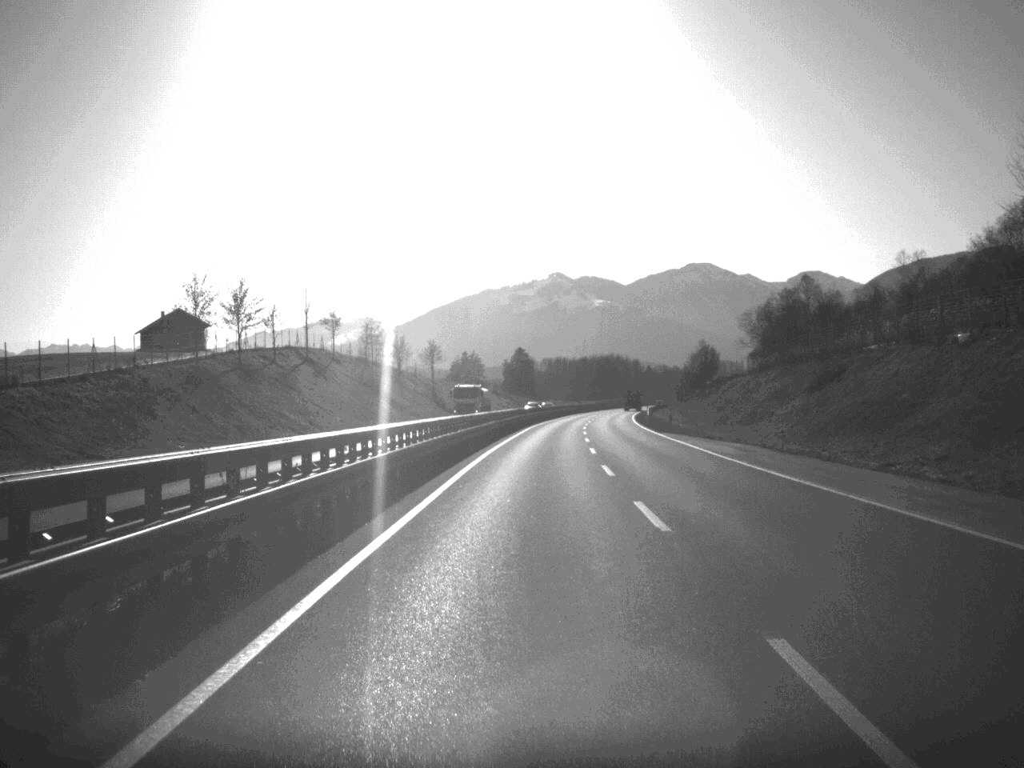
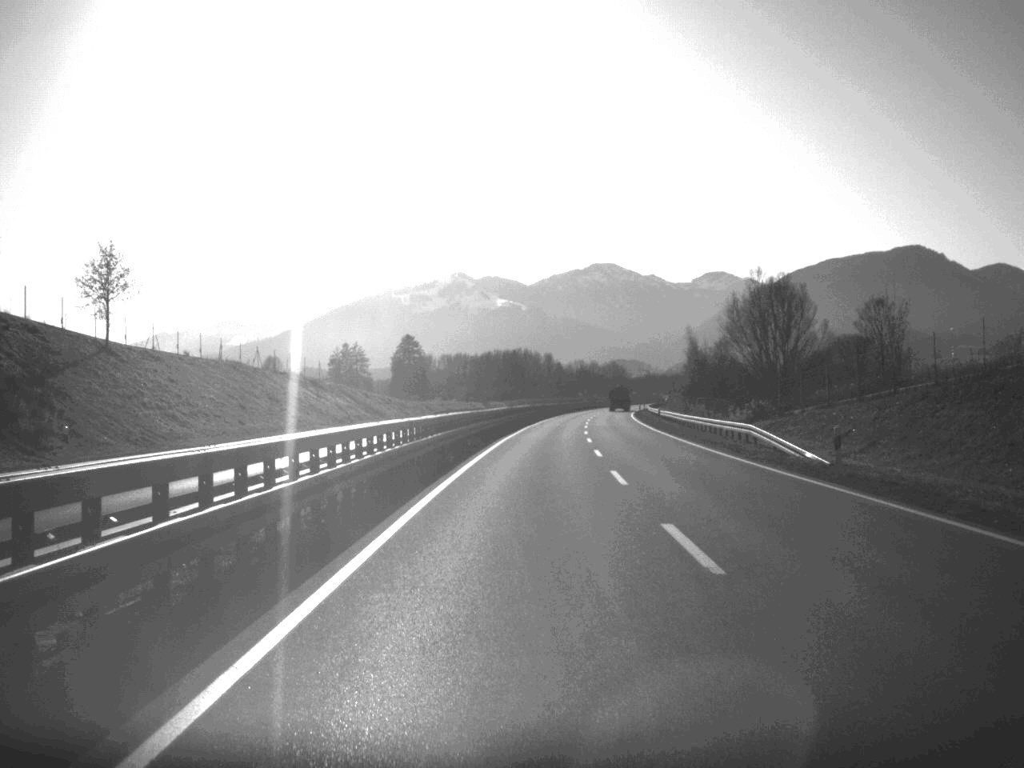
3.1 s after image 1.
(+4.2, +111.3) m; +4°
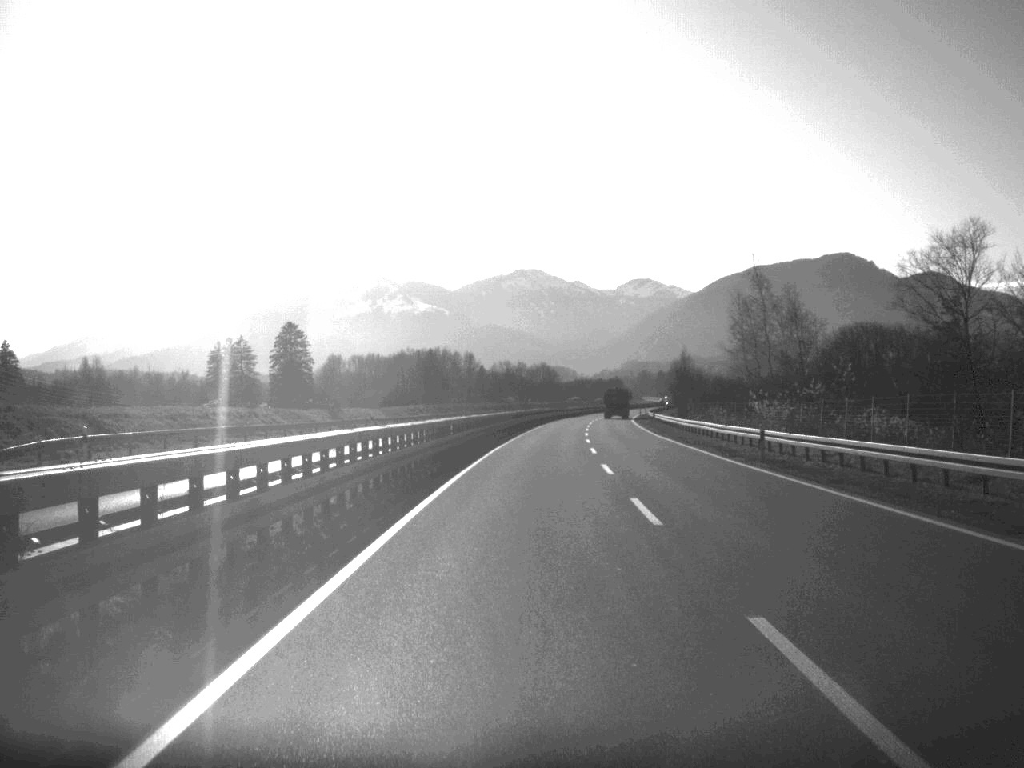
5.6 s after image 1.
(+2.7, +90.3) m; +3°
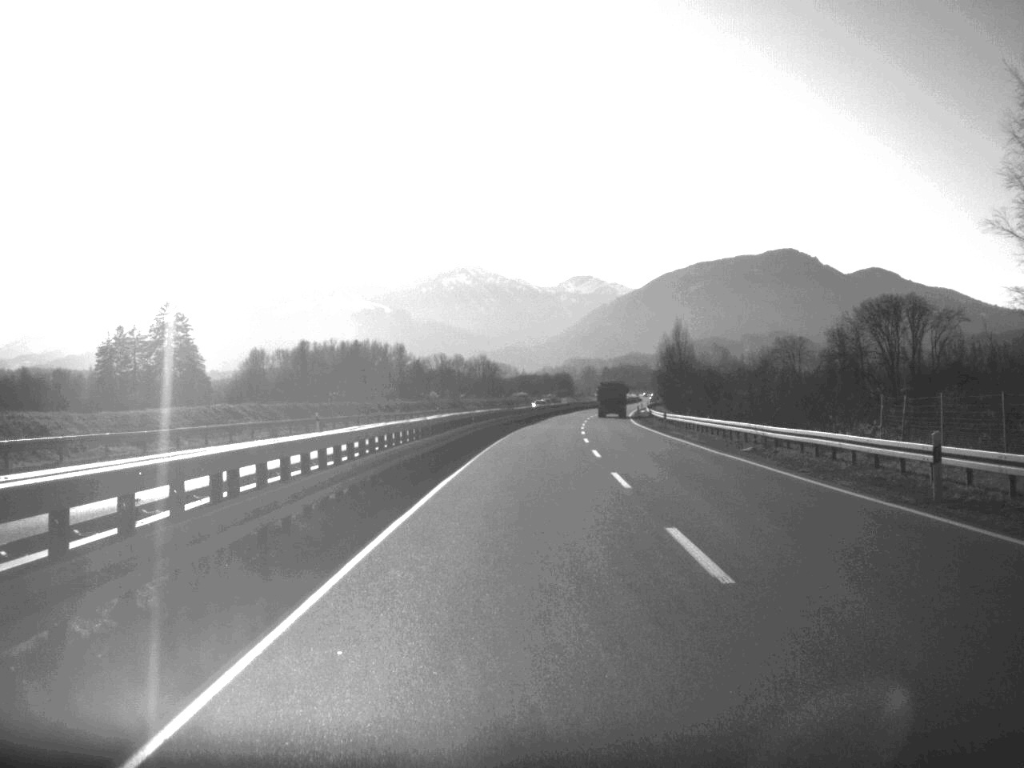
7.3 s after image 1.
(+1.5, +65.3) m; +3°
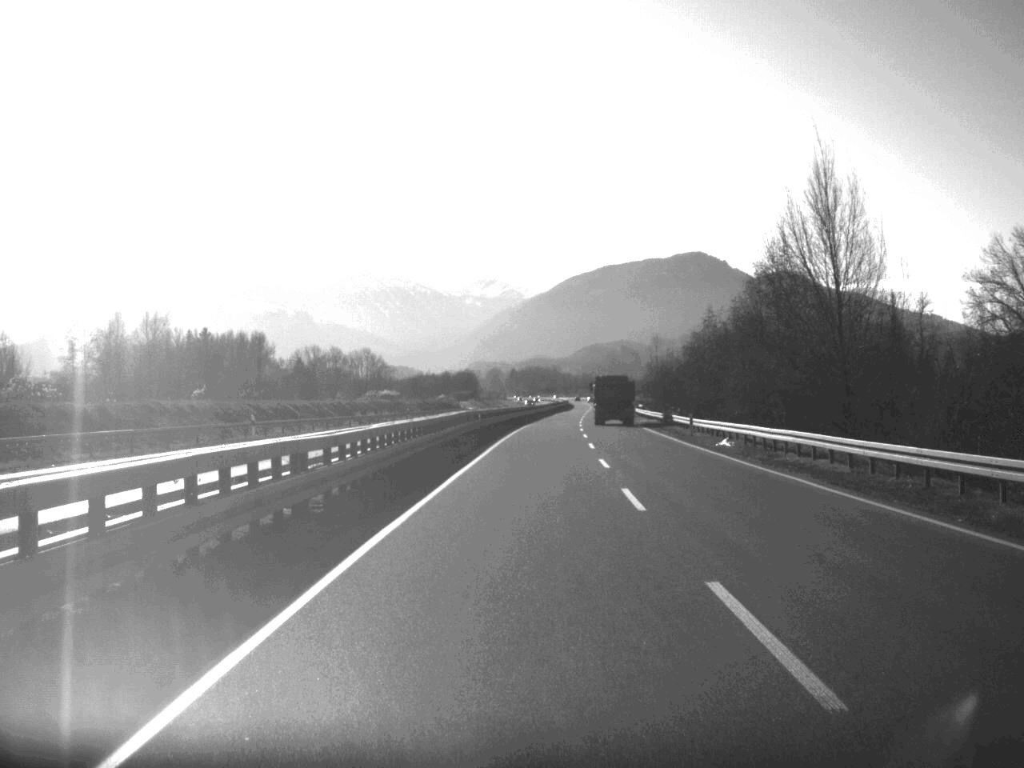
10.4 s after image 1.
(+4.1, +111.4) m; +4°
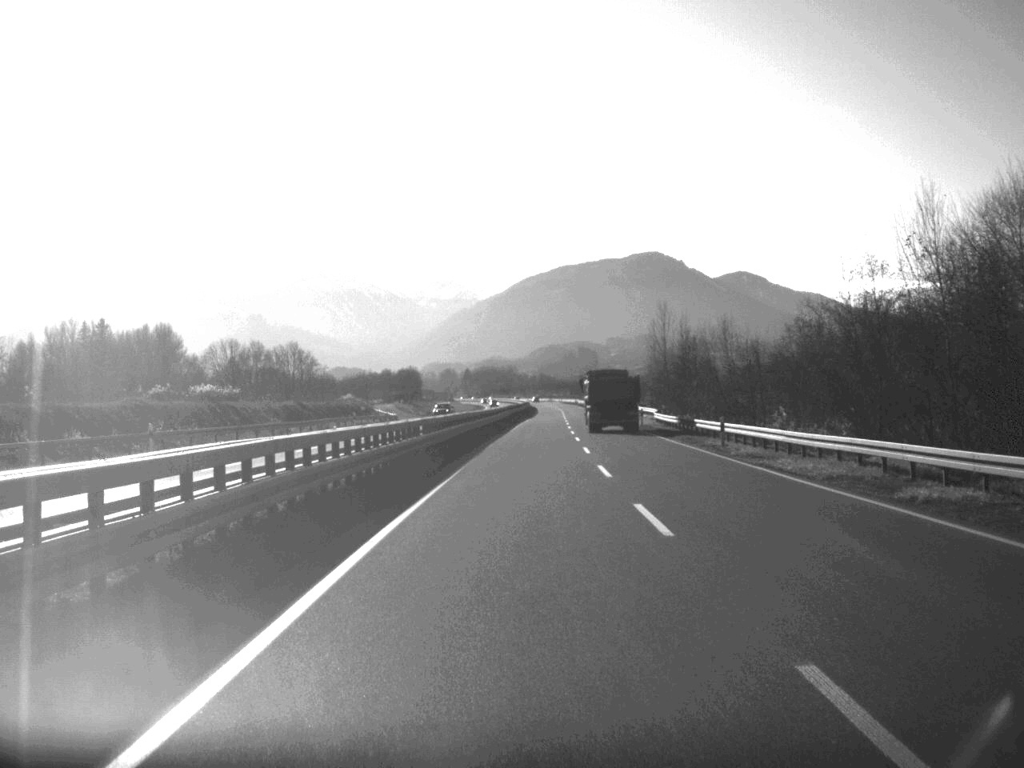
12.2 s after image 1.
(+1.2, +63.0) m; +2°
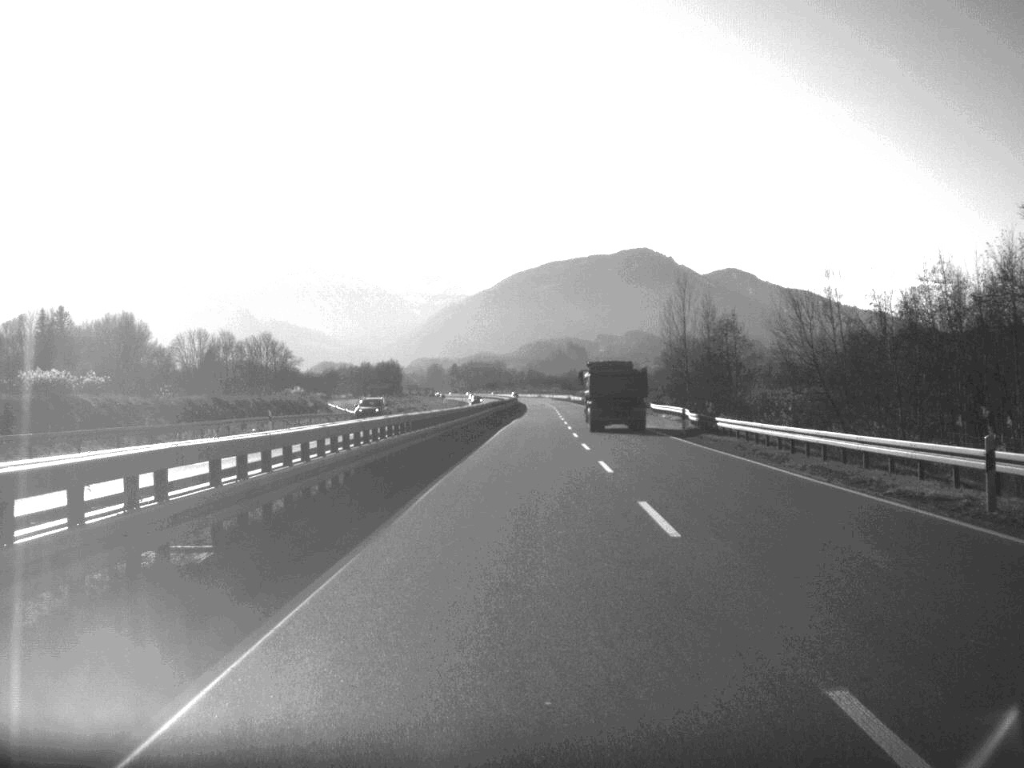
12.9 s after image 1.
(+0.1, +24.5) m; +1°
